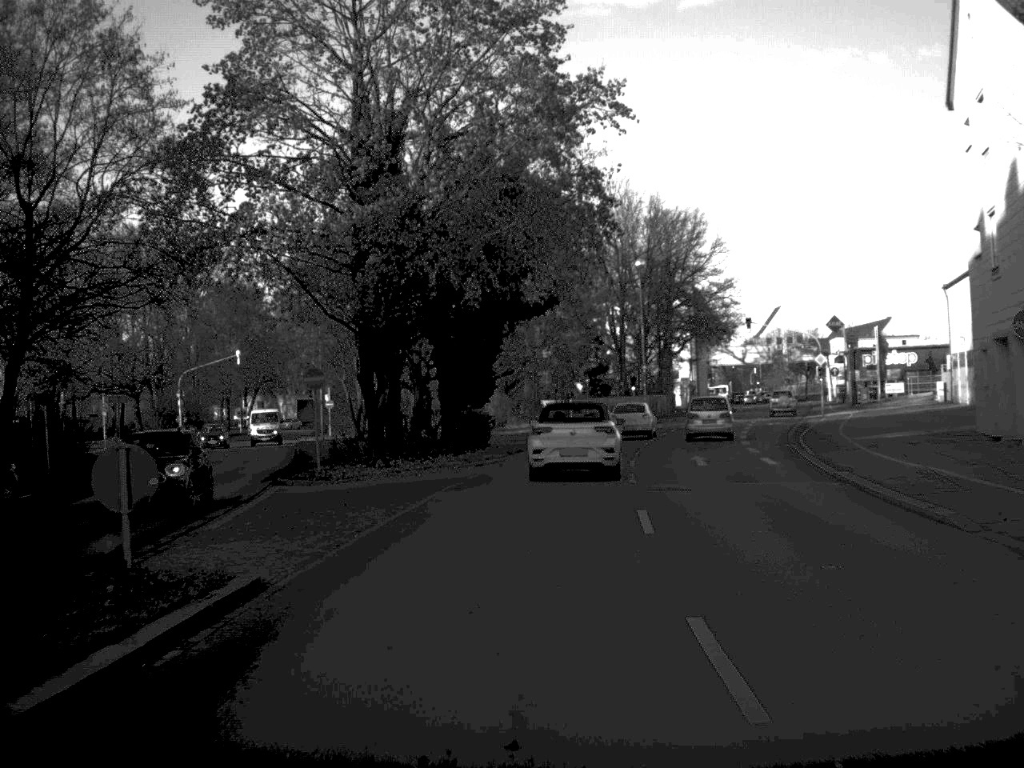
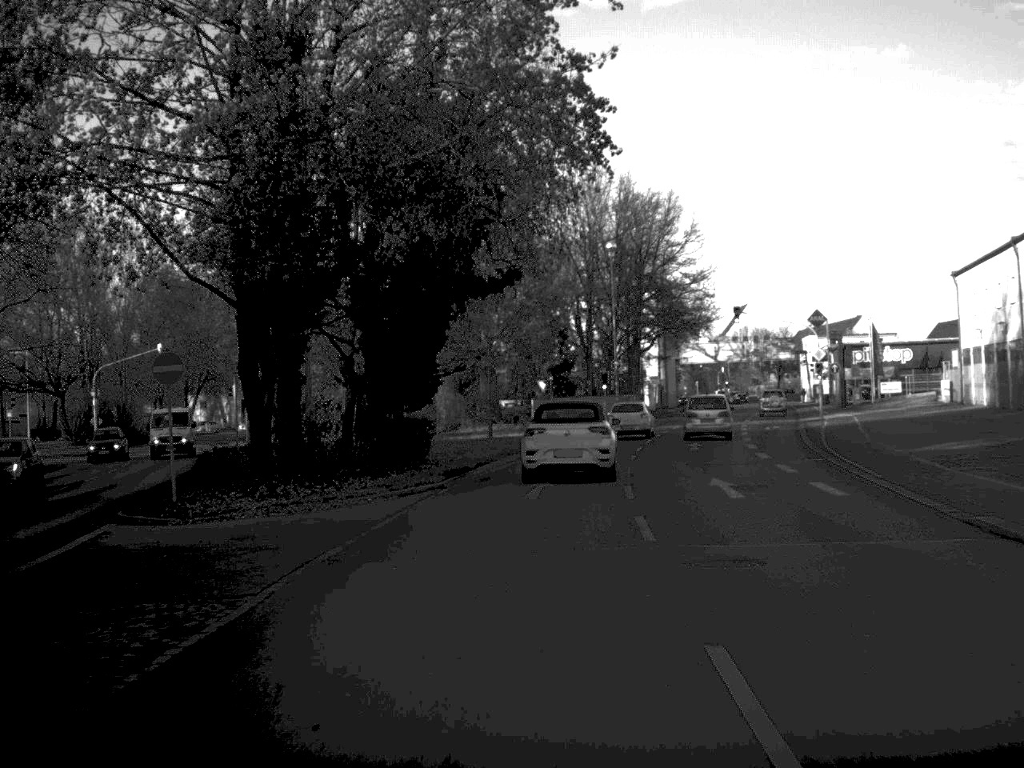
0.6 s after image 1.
(+0.2, +10.0) m; +2°
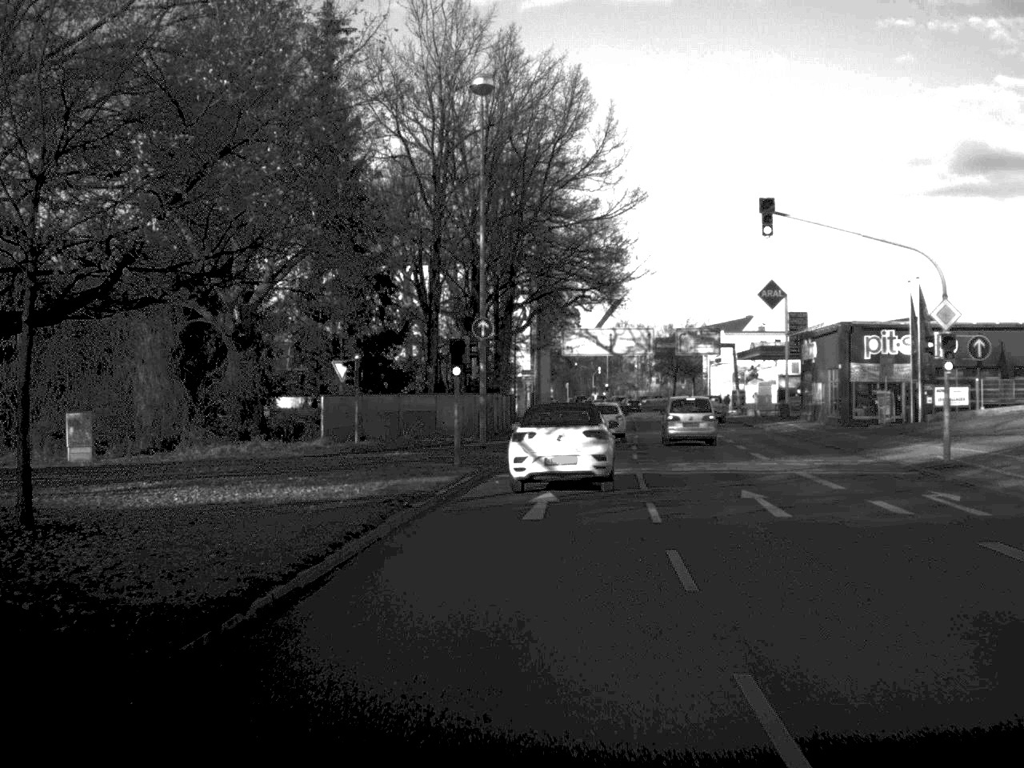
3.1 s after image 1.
(+2.3, +39.6) m; +6°
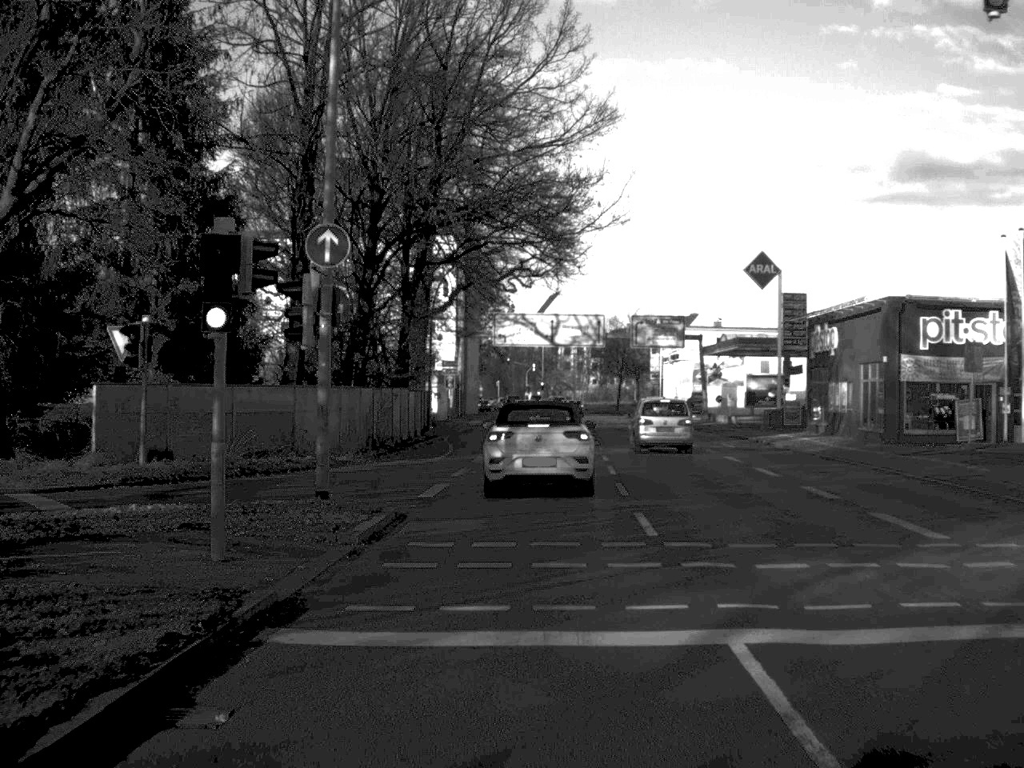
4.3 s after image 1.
(+0.5, +18.7) m; +3°
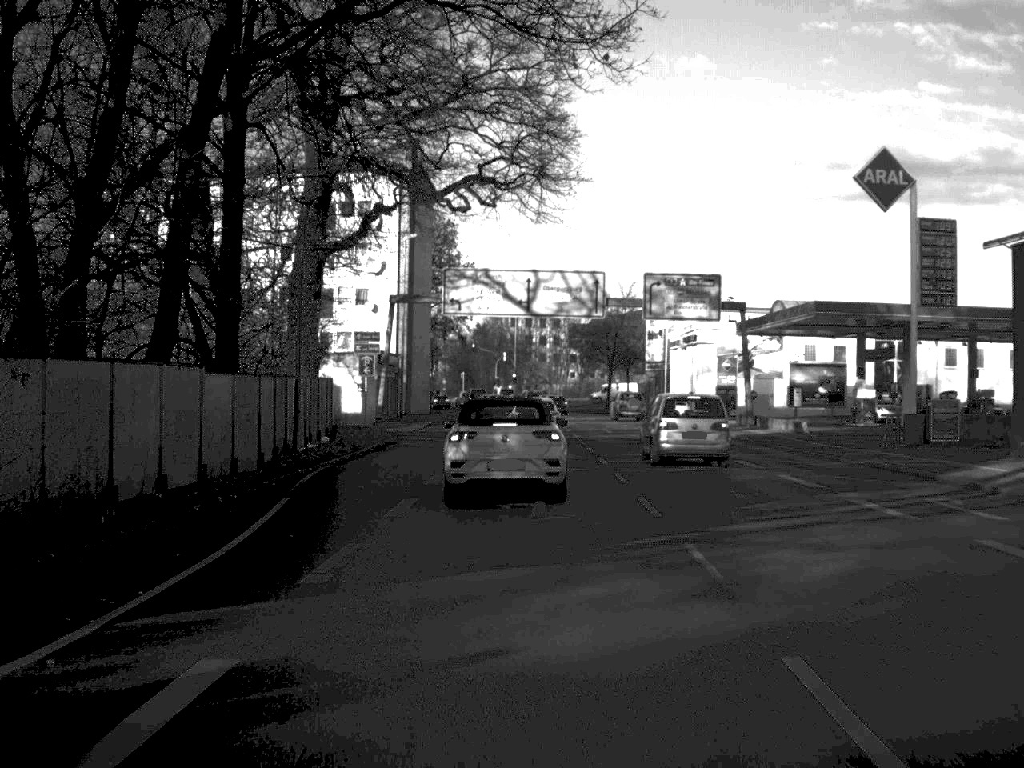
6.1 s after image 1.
(+0.4, +27.9) m; +1°
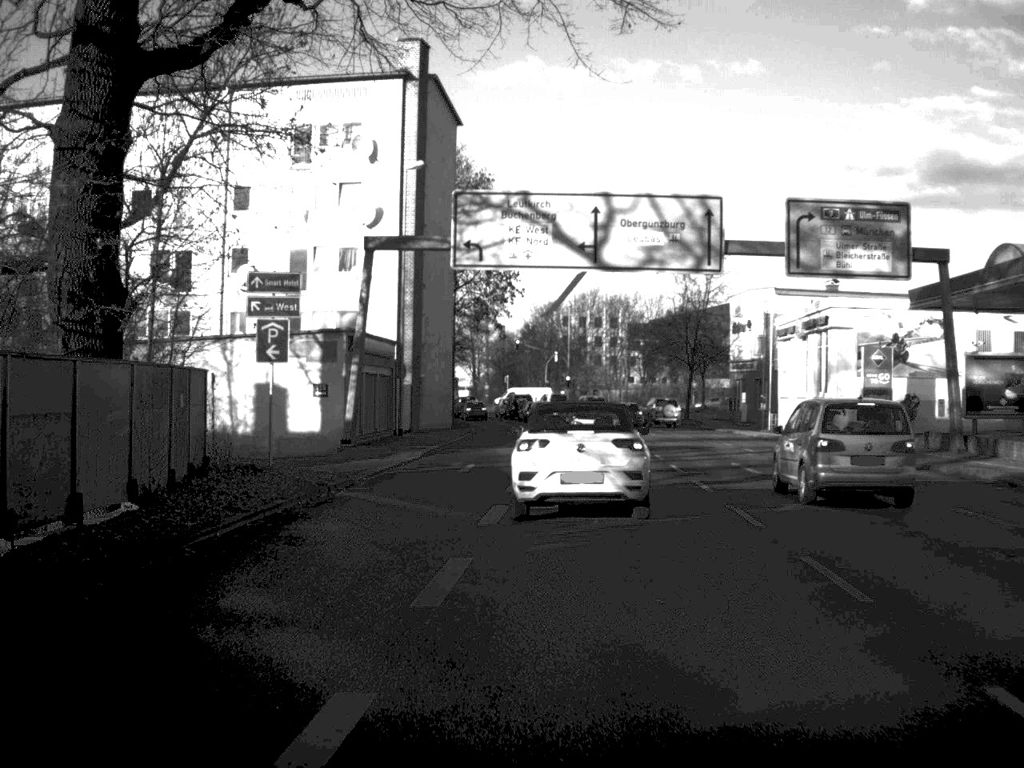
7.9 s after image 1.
(-0.4, +24.6) m; -2°
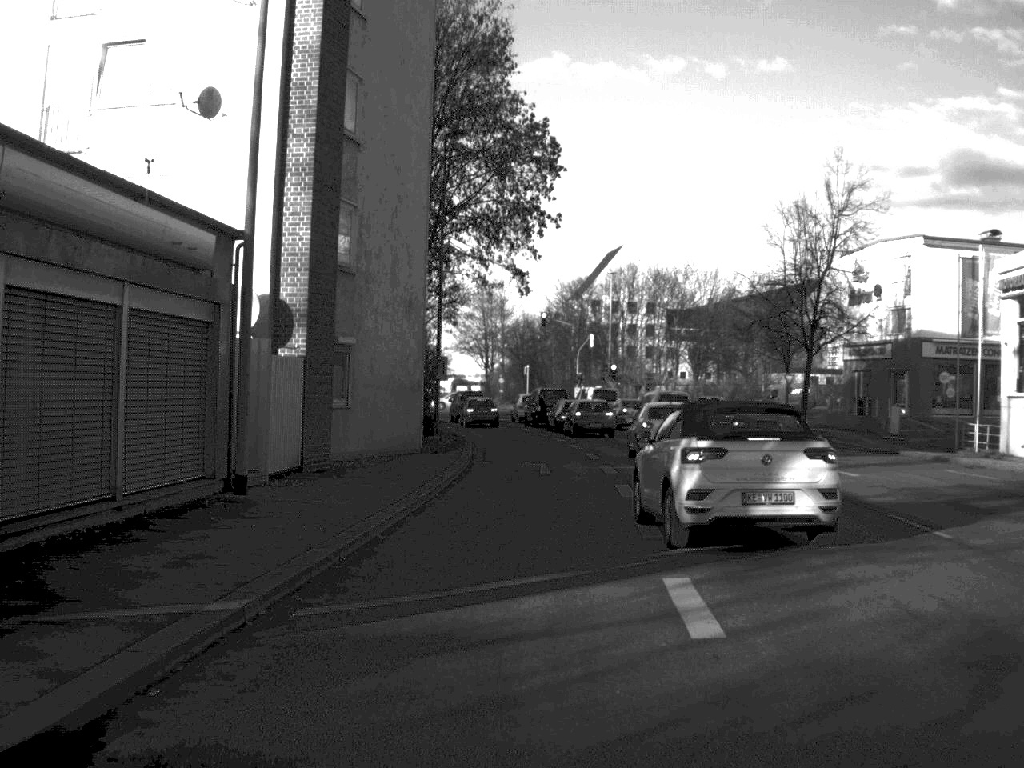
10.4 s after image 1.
(-0.6, +31.3) m; -1°
